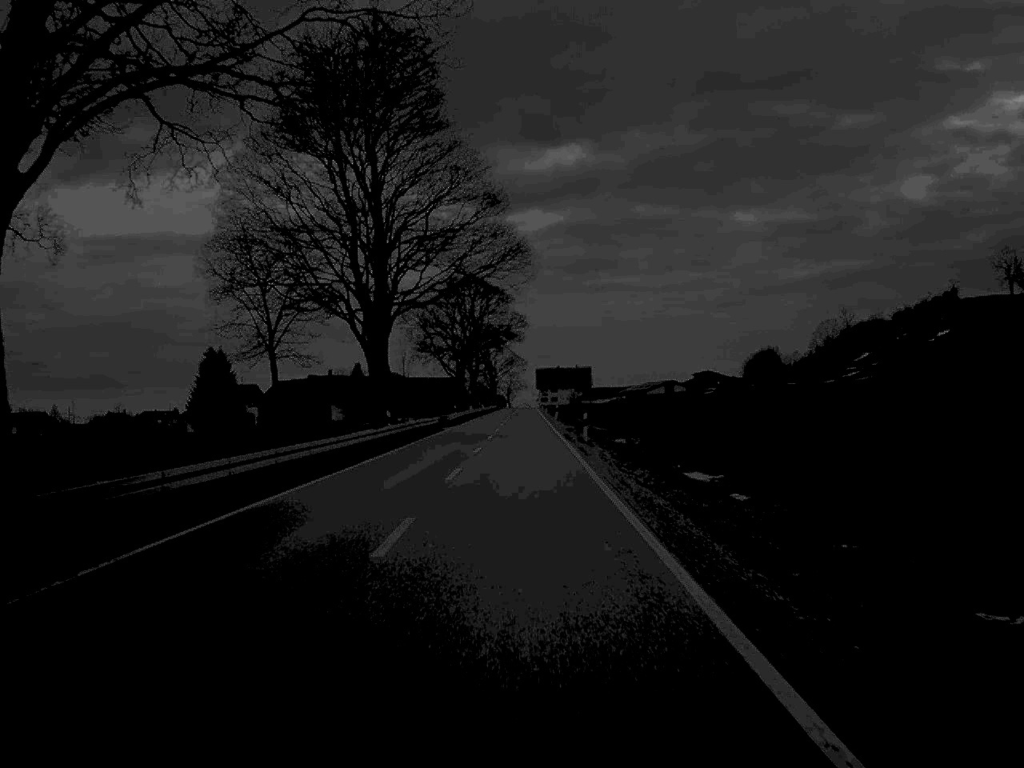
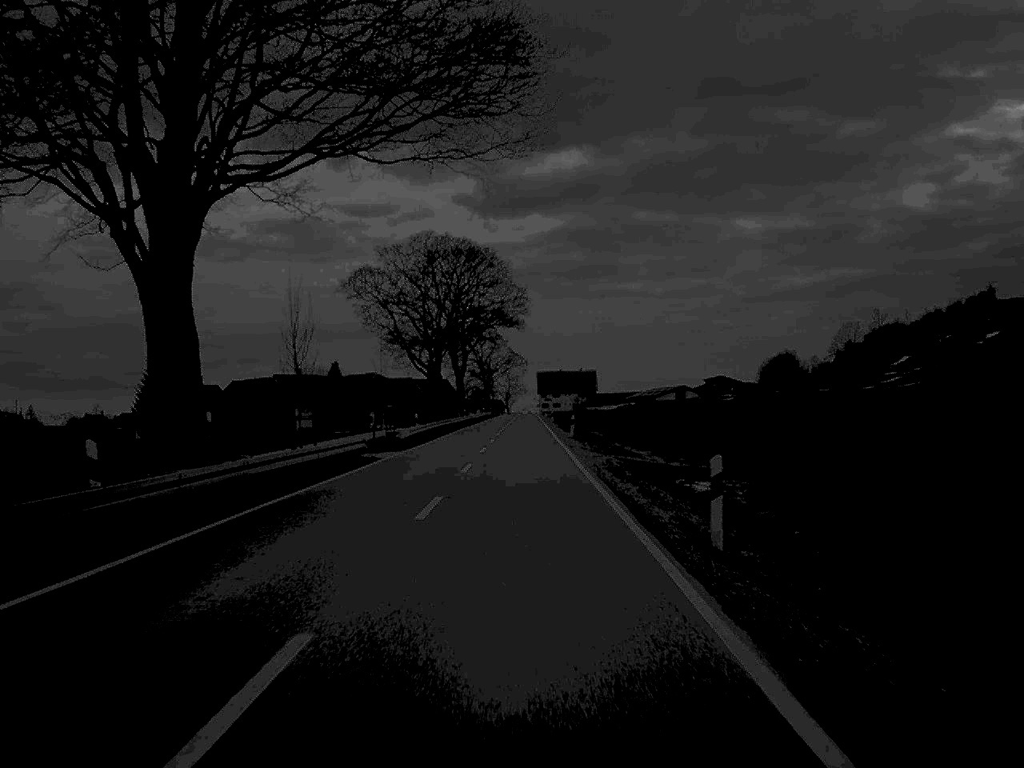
(0.0, +31.8) m; 0°
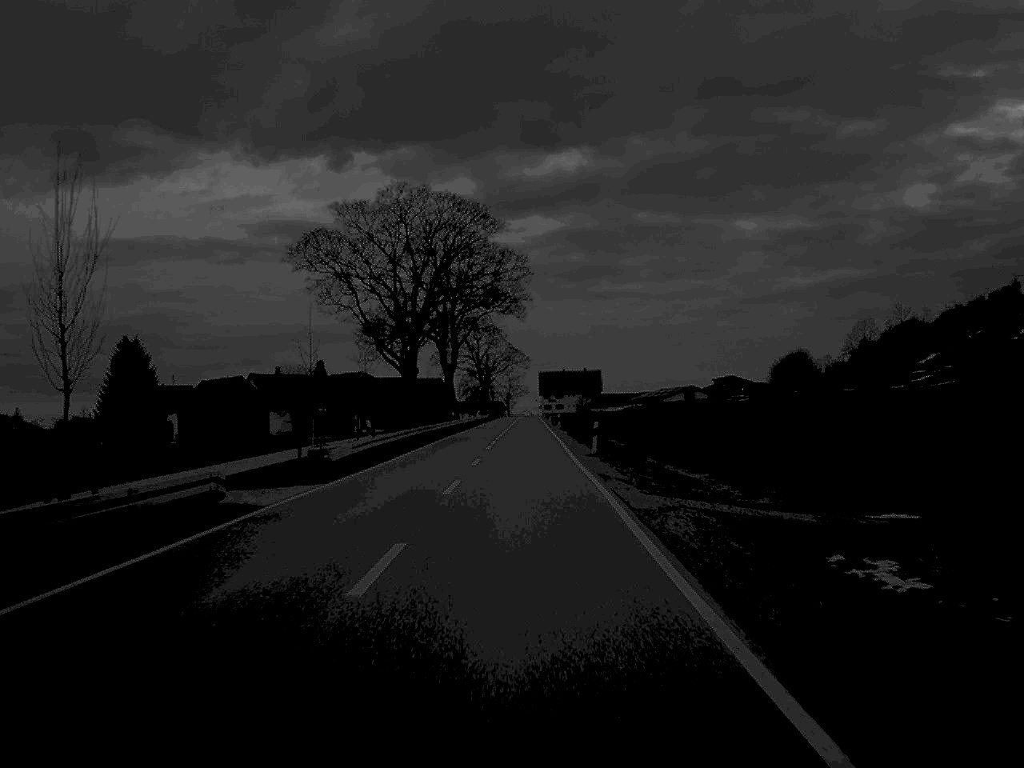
(0.0, +18.4) m; 0°
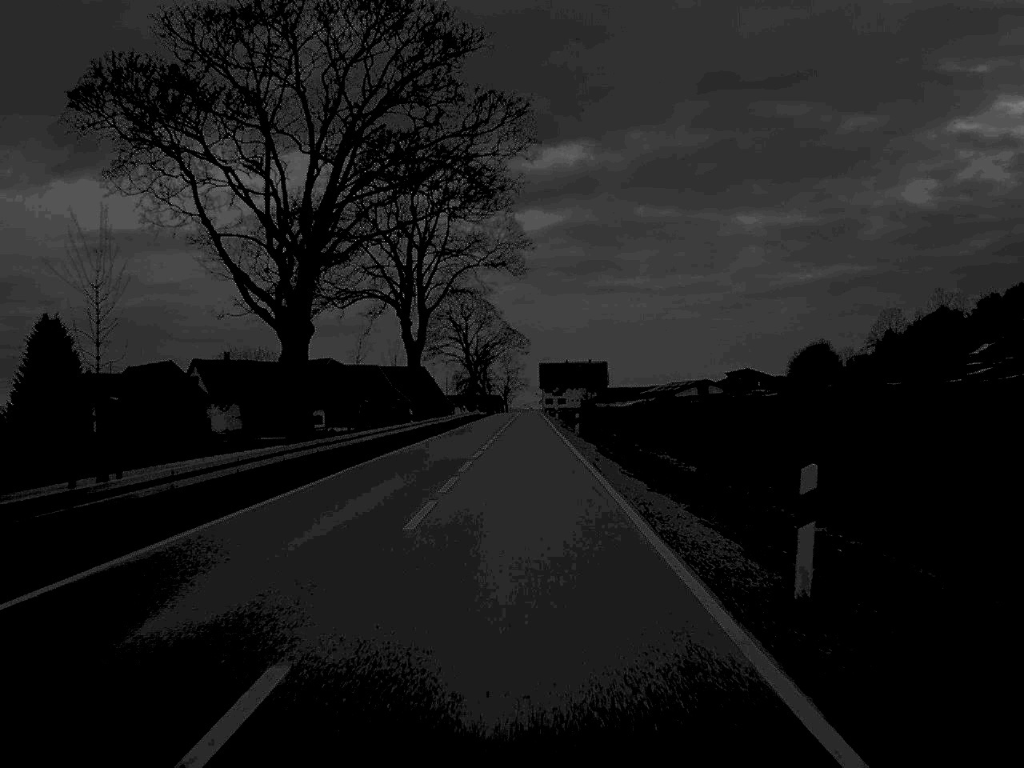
(0.0, +30.8) m; 0°
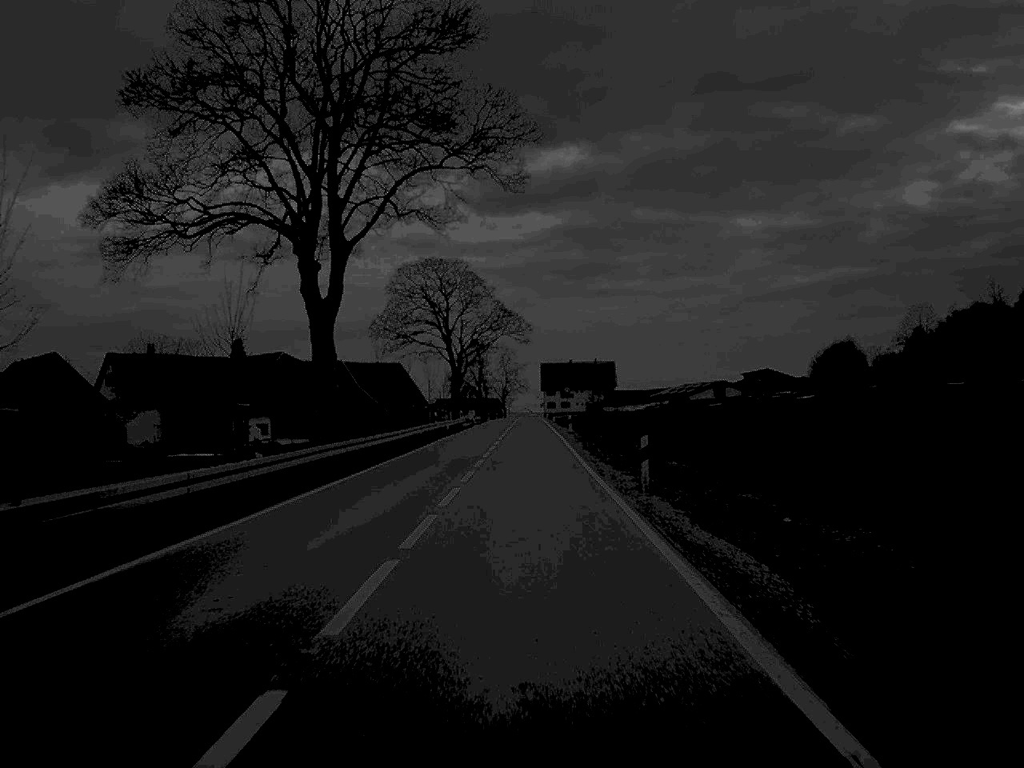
(0.0, +31.2) m; 0°
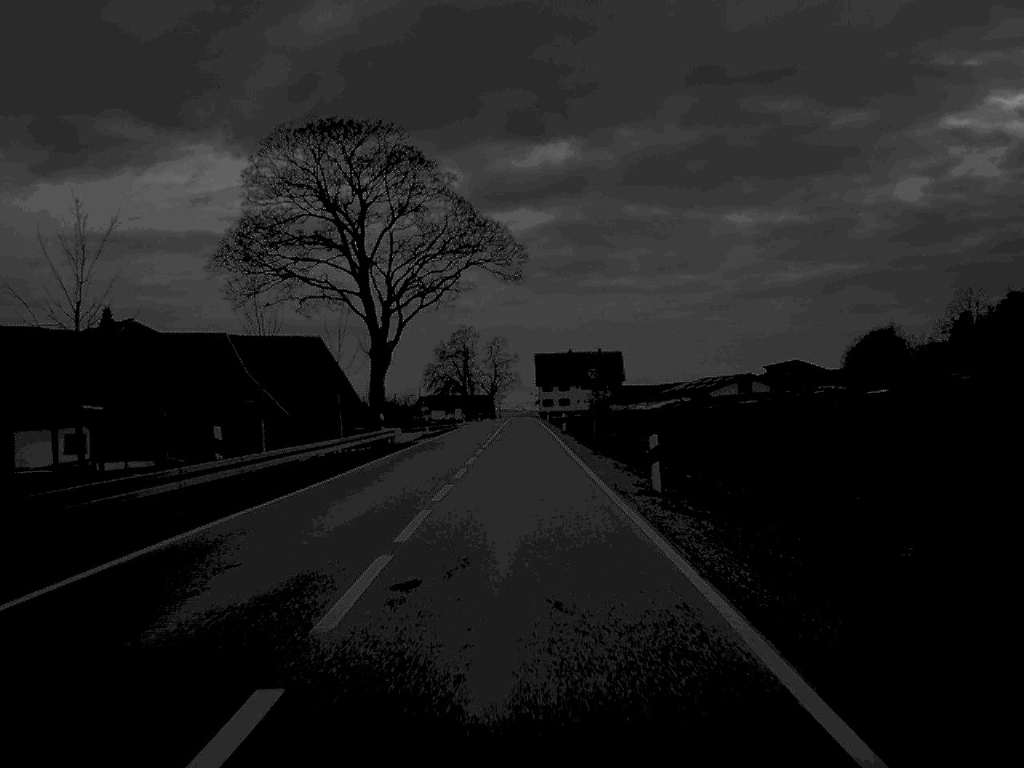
(+0.2, +47.5) m; 0°
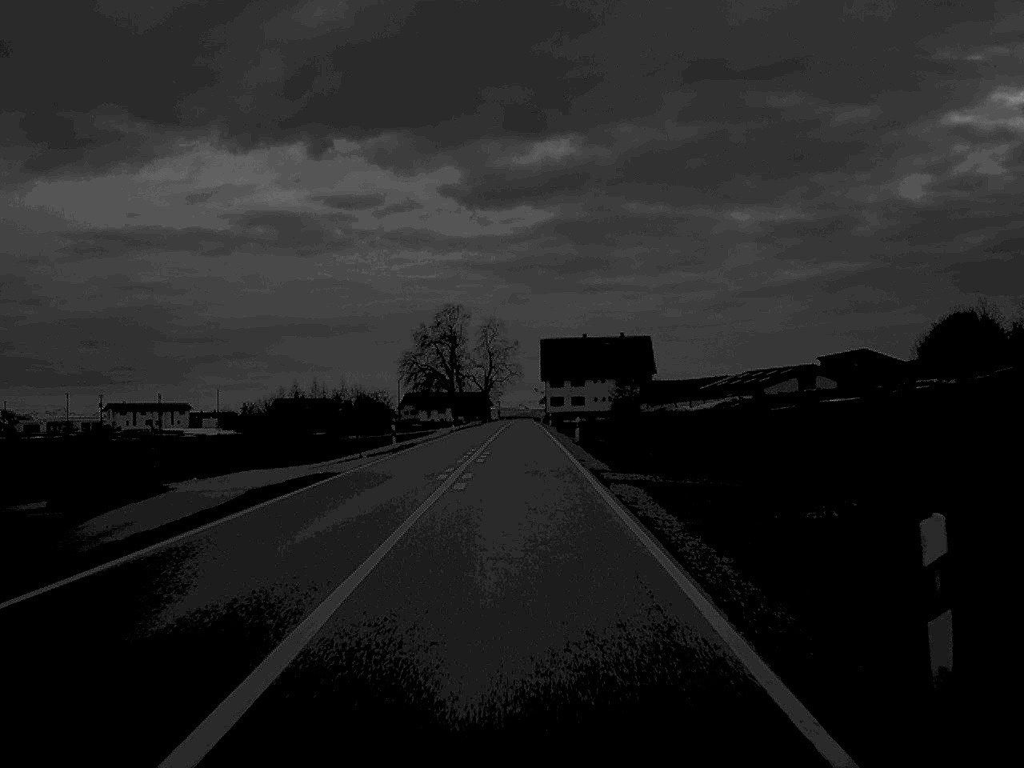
(0.0, +59.6) m; 0°
